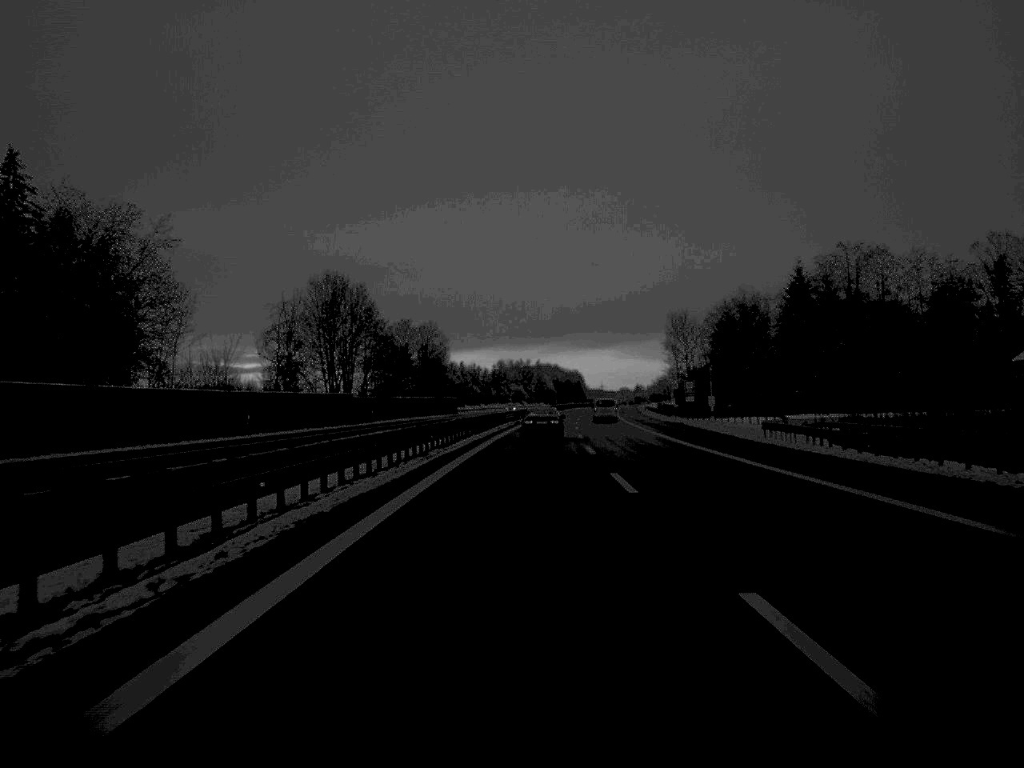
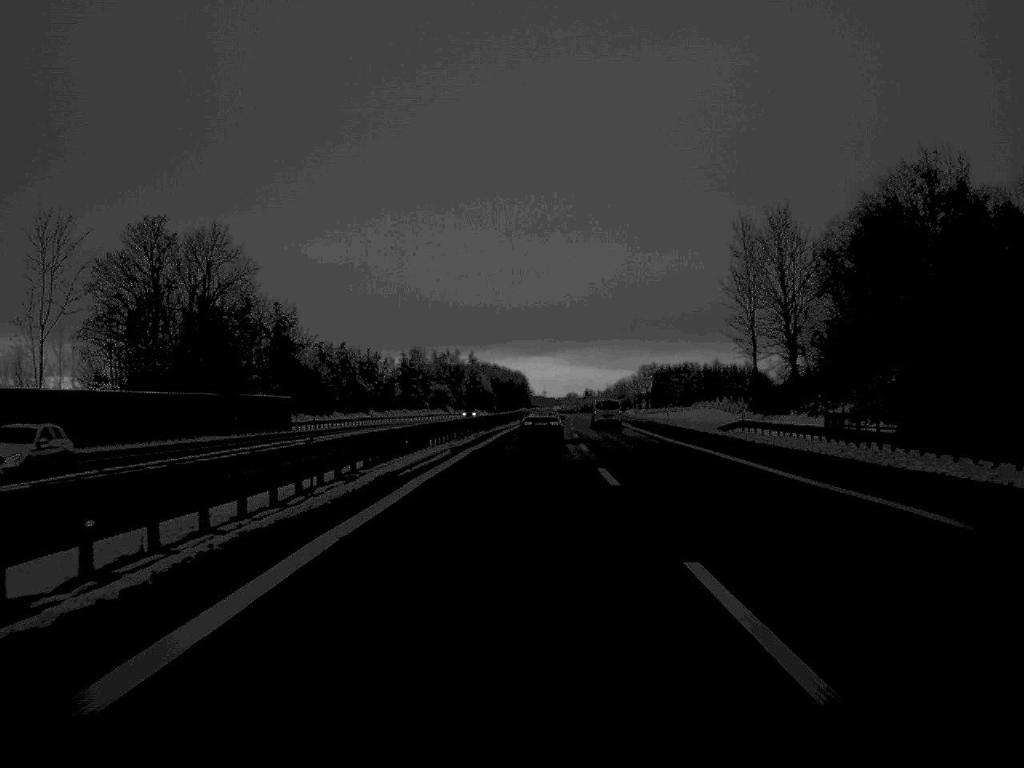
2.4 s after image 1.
(+2.7, +105.6) m; +3°
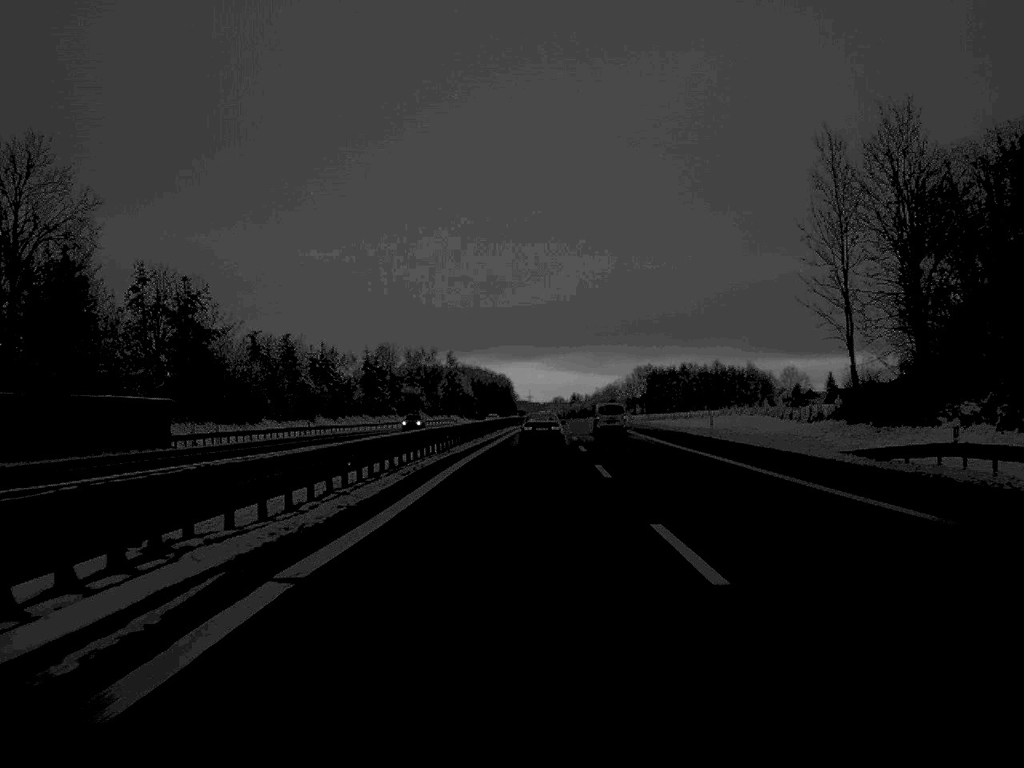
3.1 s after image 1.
(+0.2, +31.0) m; +1°
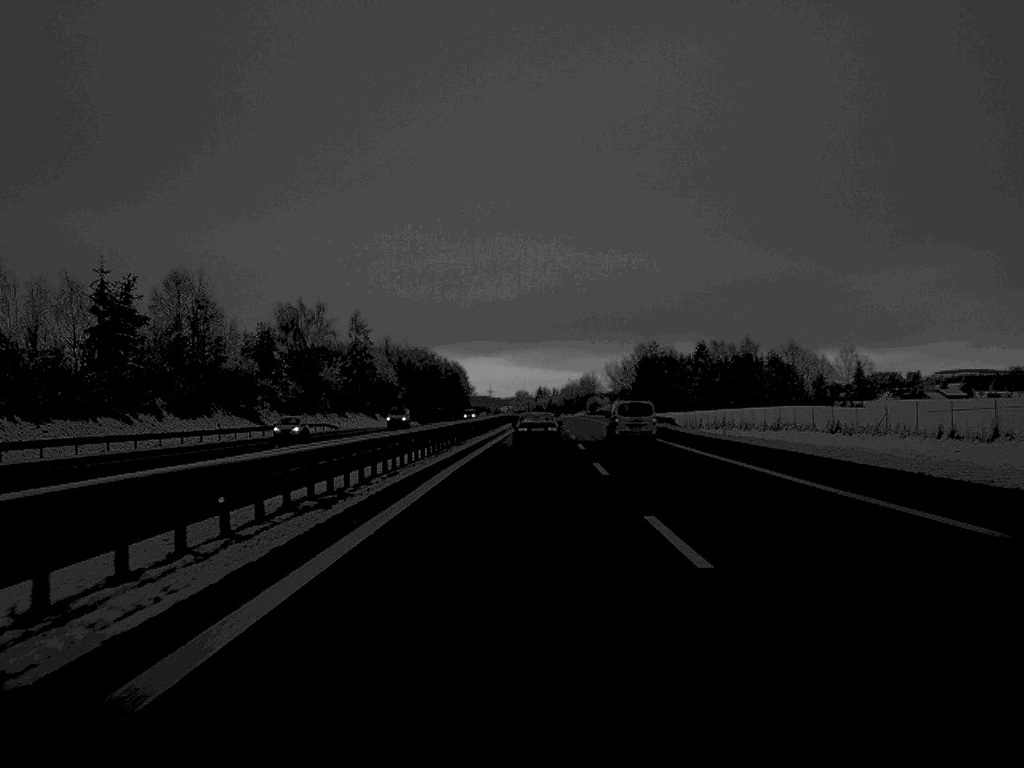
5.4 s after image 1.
(+1.8, +106.3) m; +2°
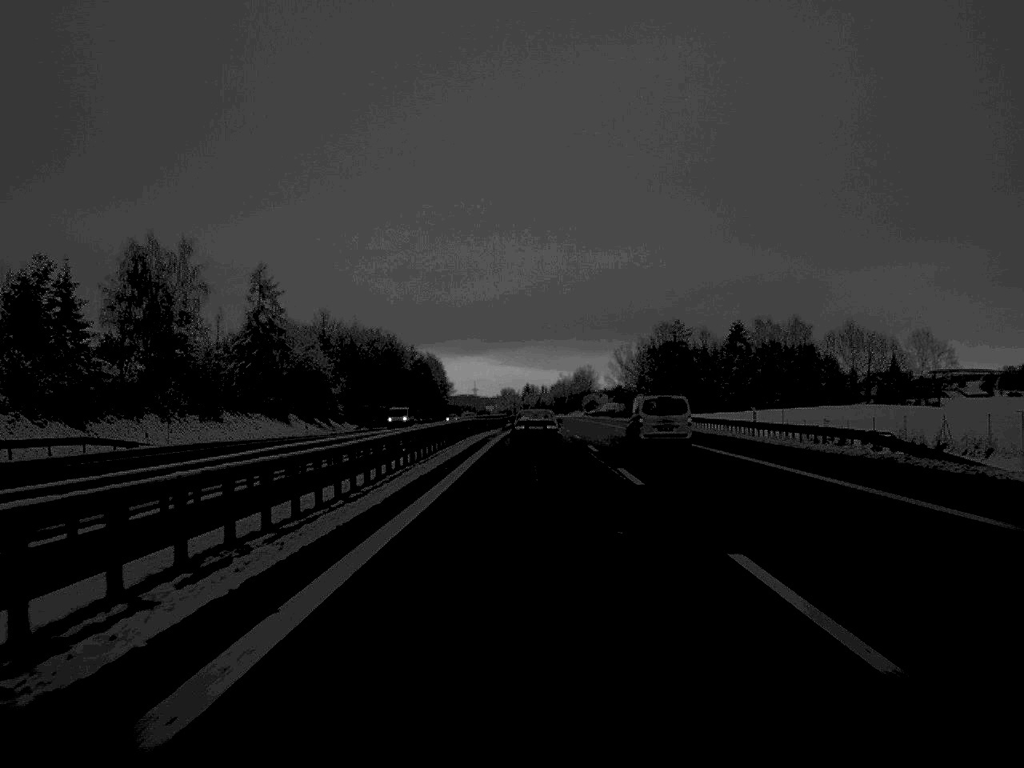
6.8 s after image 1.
(+0.3, +59.2) m; +1°
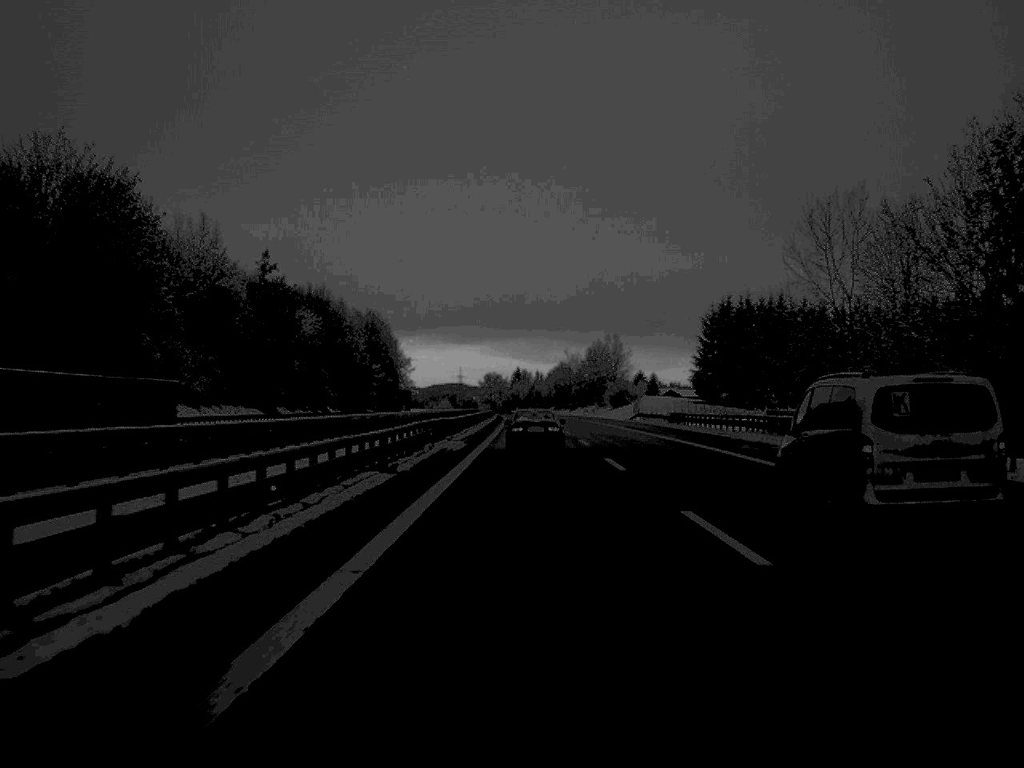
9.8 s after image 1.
(+0.9, +138.2) m; 0°
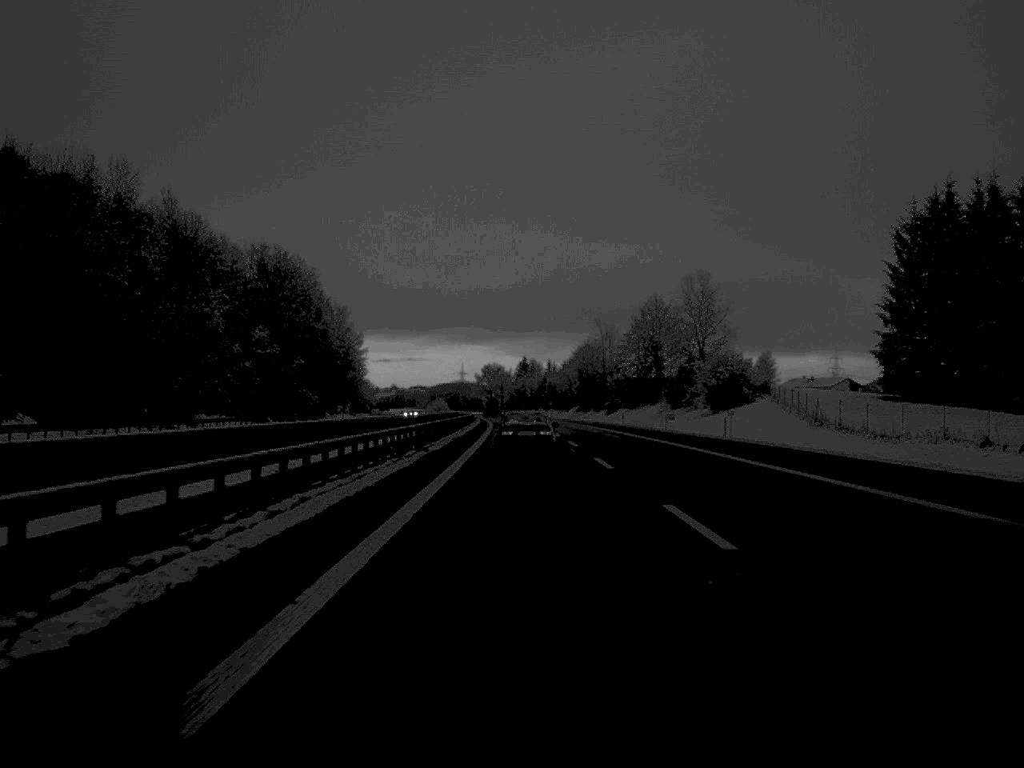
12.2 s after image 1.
(-0.1, +106.2) m; 0°
